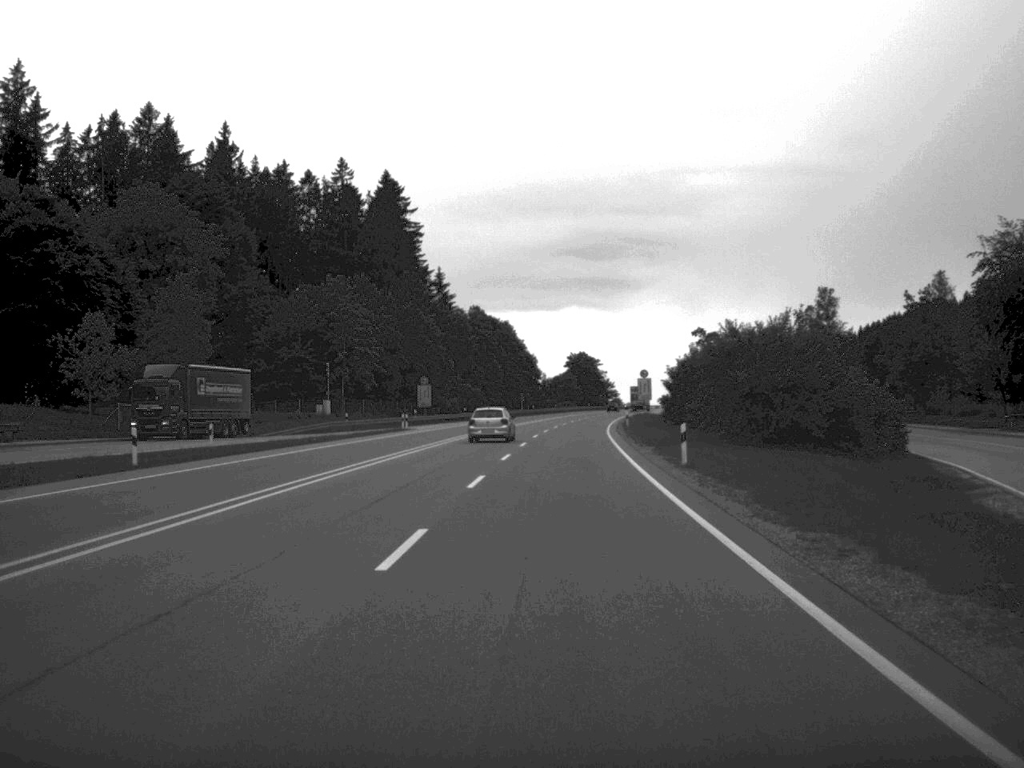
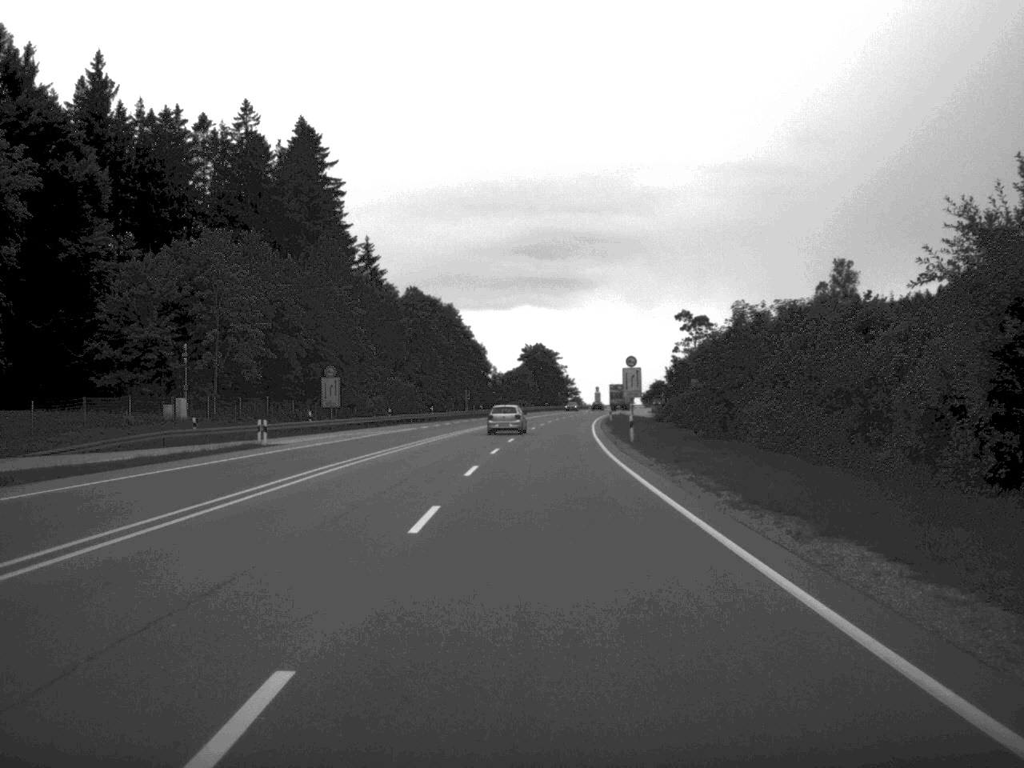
(+0.6, +32.2) m; +2°
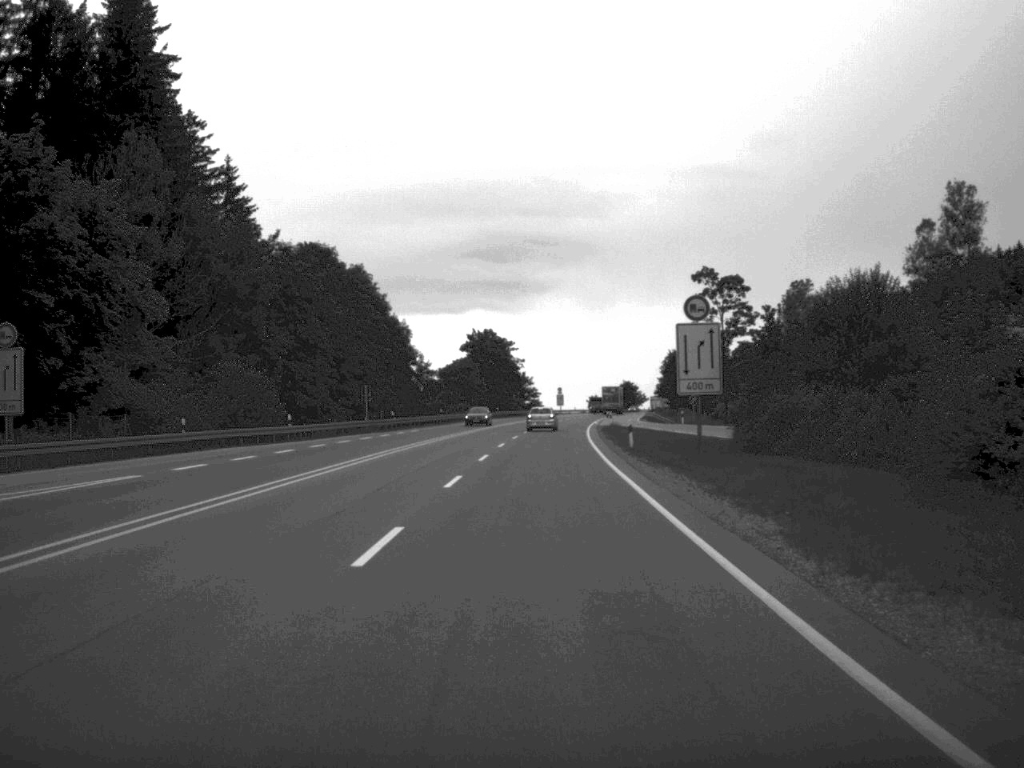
(+0.9, +50.3) m; +2°
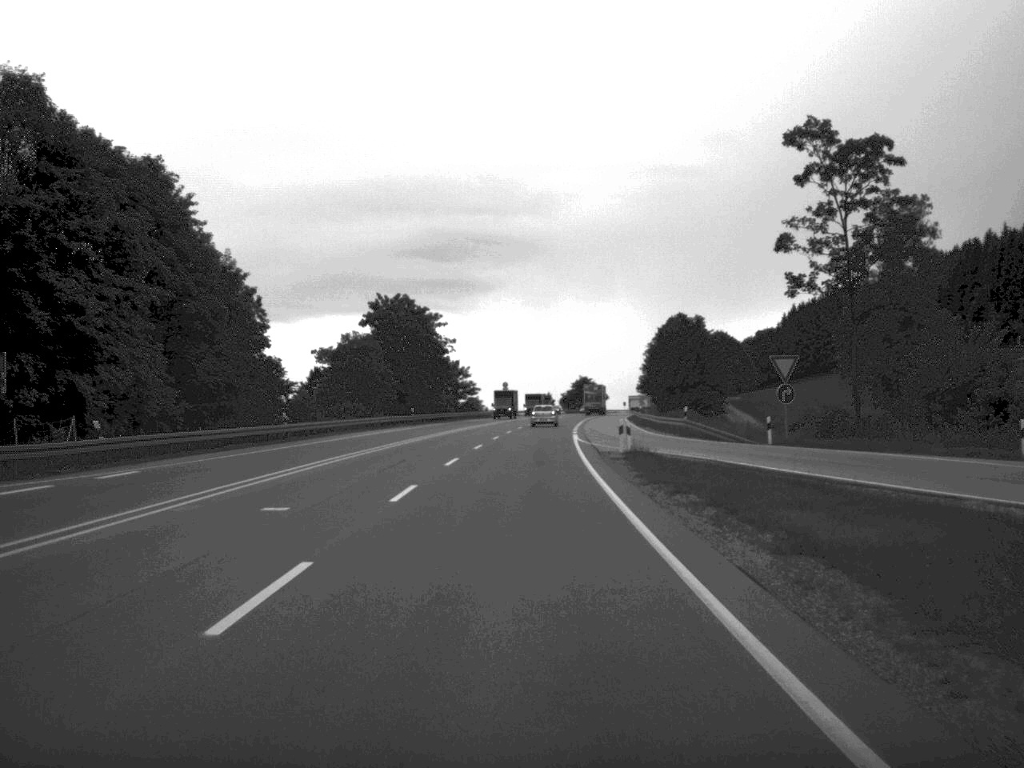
(+1.1, +51.1) m; +2°
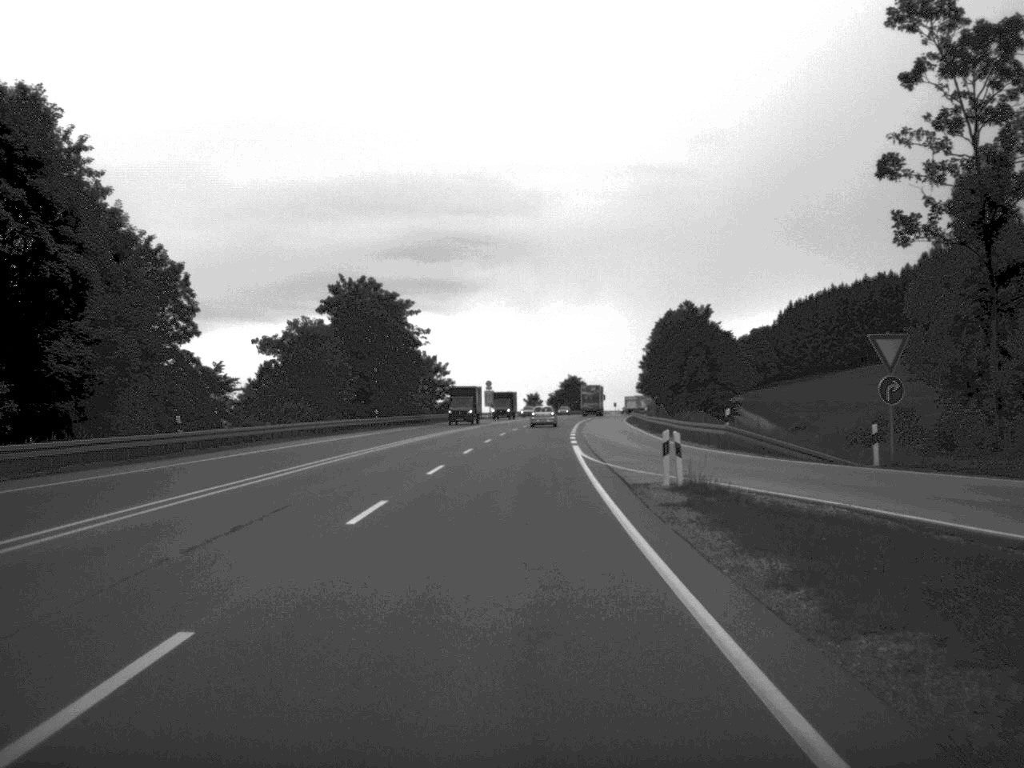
(+0.1, +15.7) m; +1°
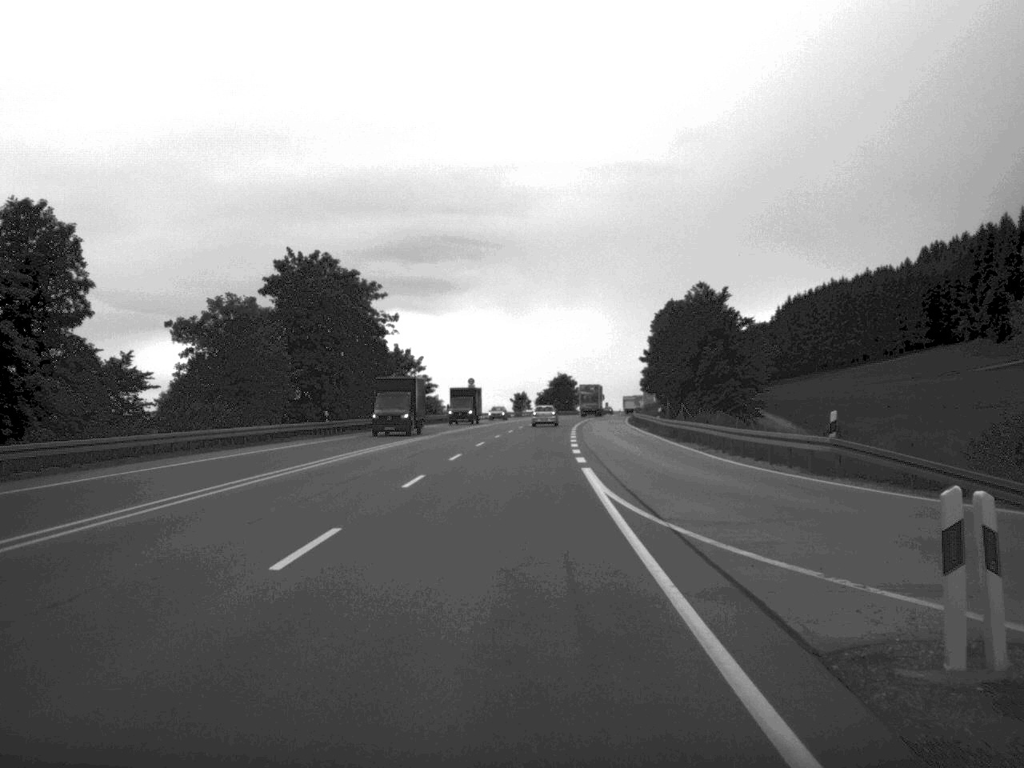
(+0.1, +16.4) m; +1°
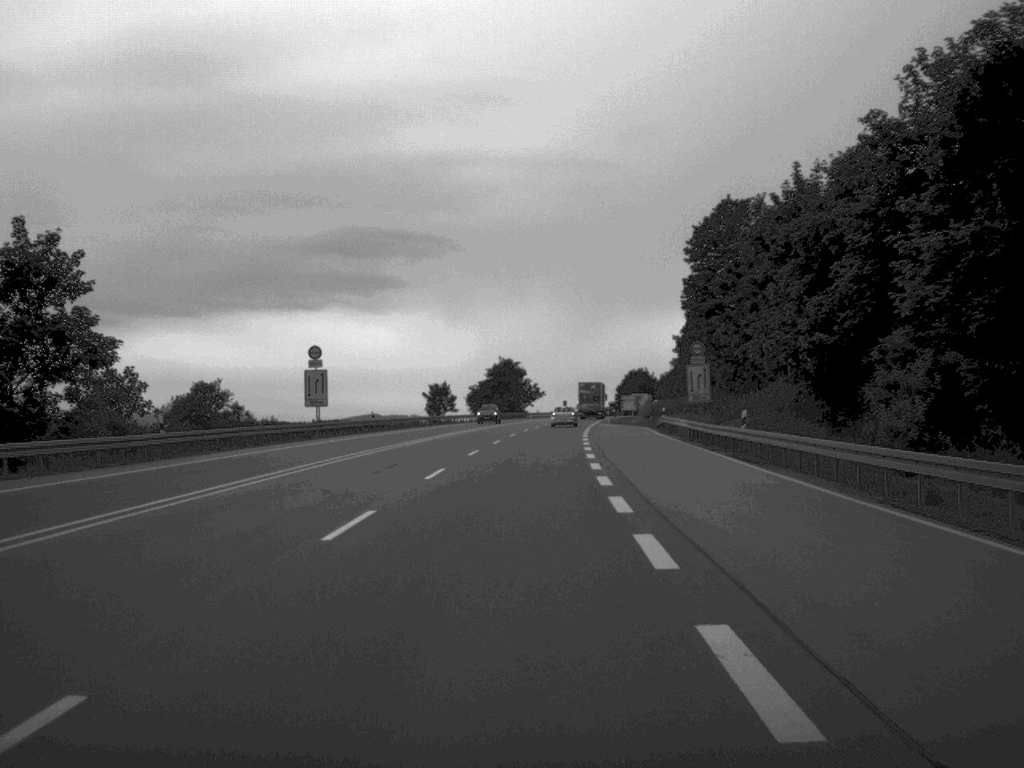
(+1.6, +80.4) m; +2°
